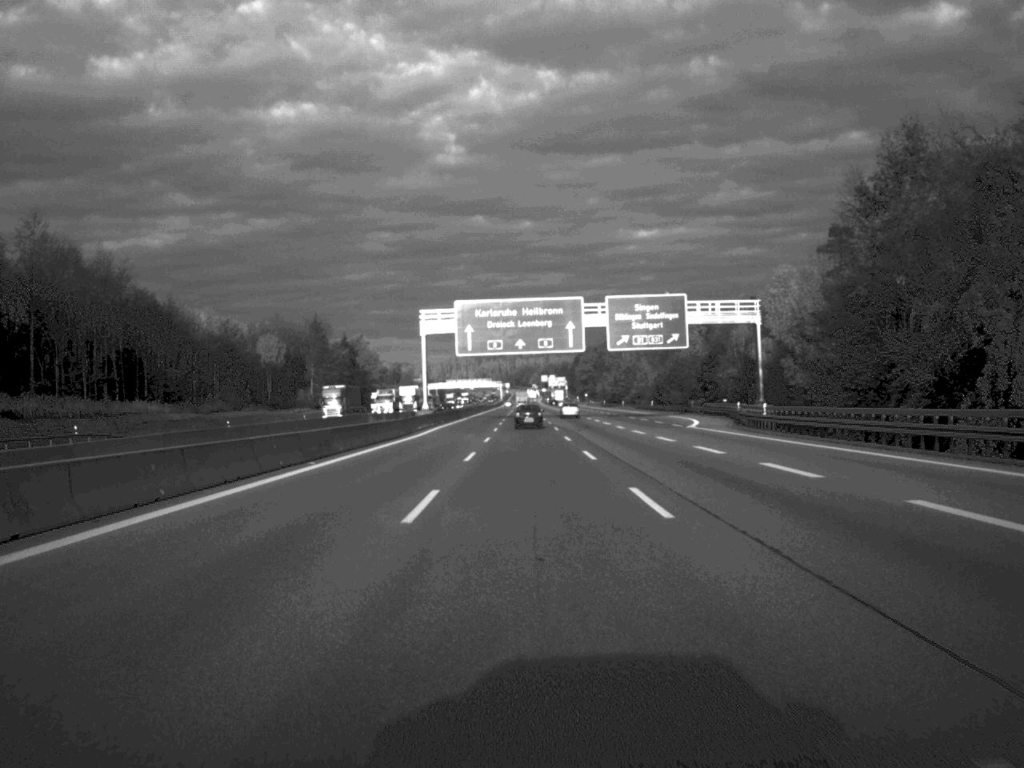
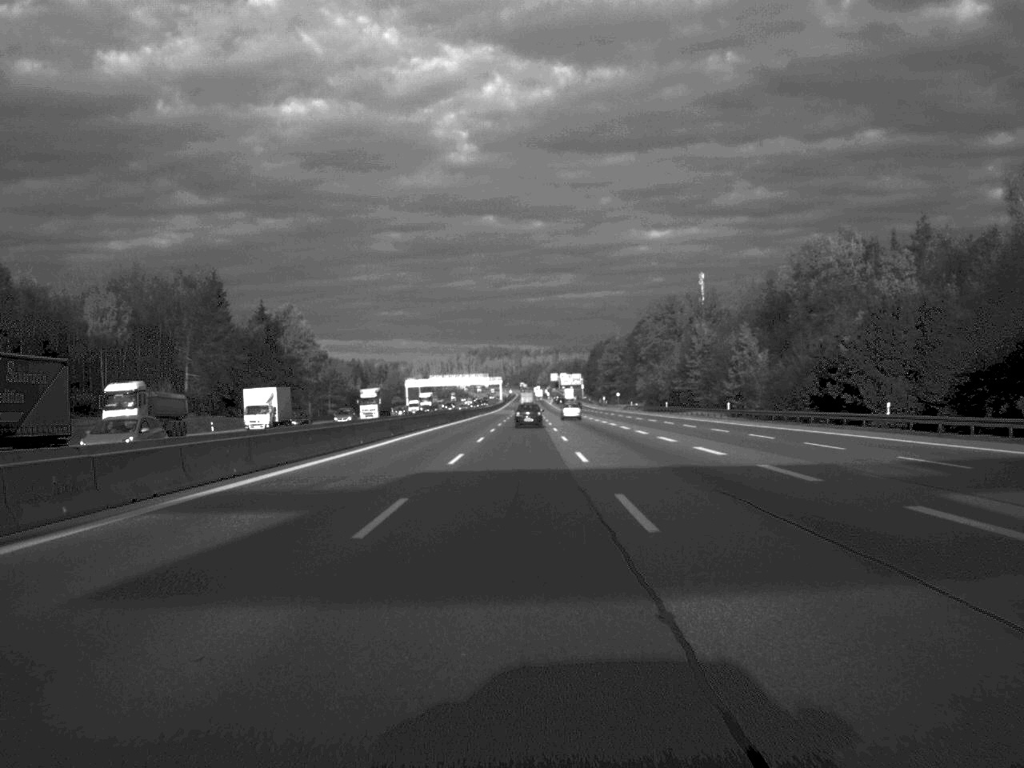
(-0.1, +108.8) m; 0°
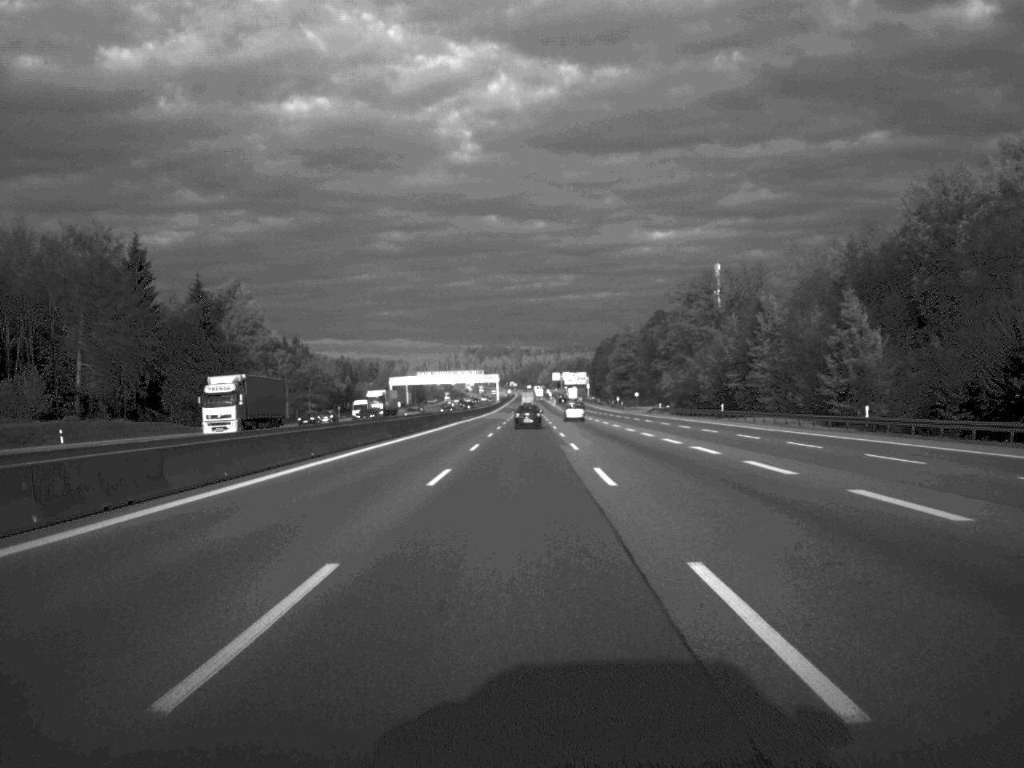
(-0.1, +43.5) m; 0°
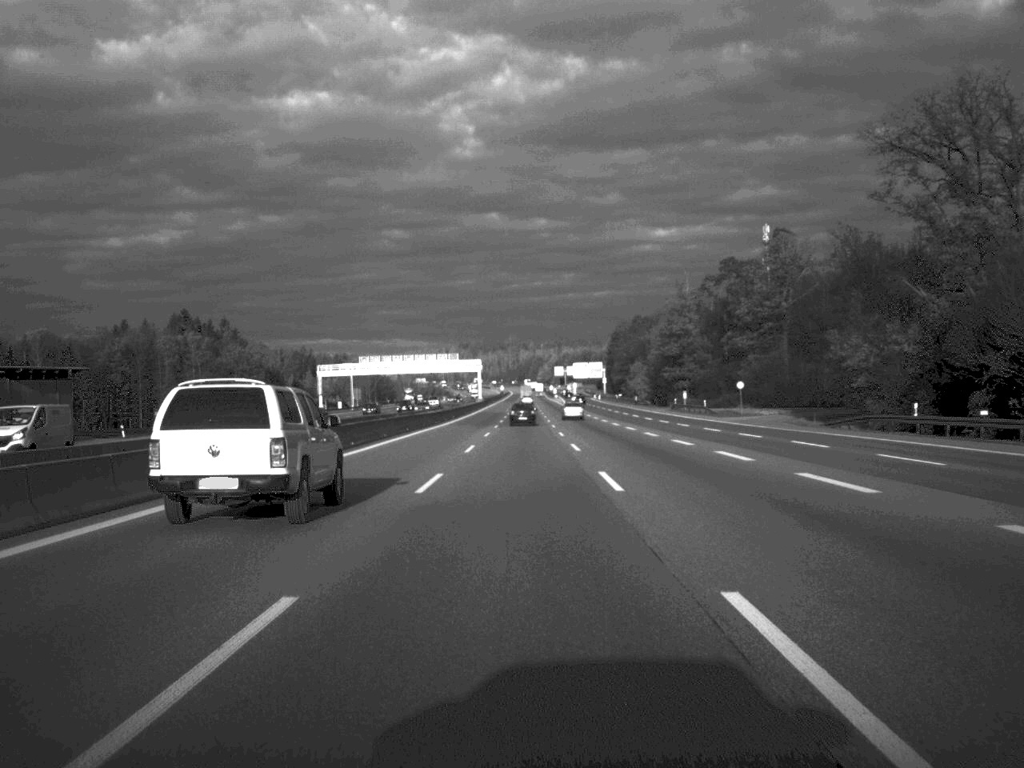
(+0.1, +108.8) m; 0°
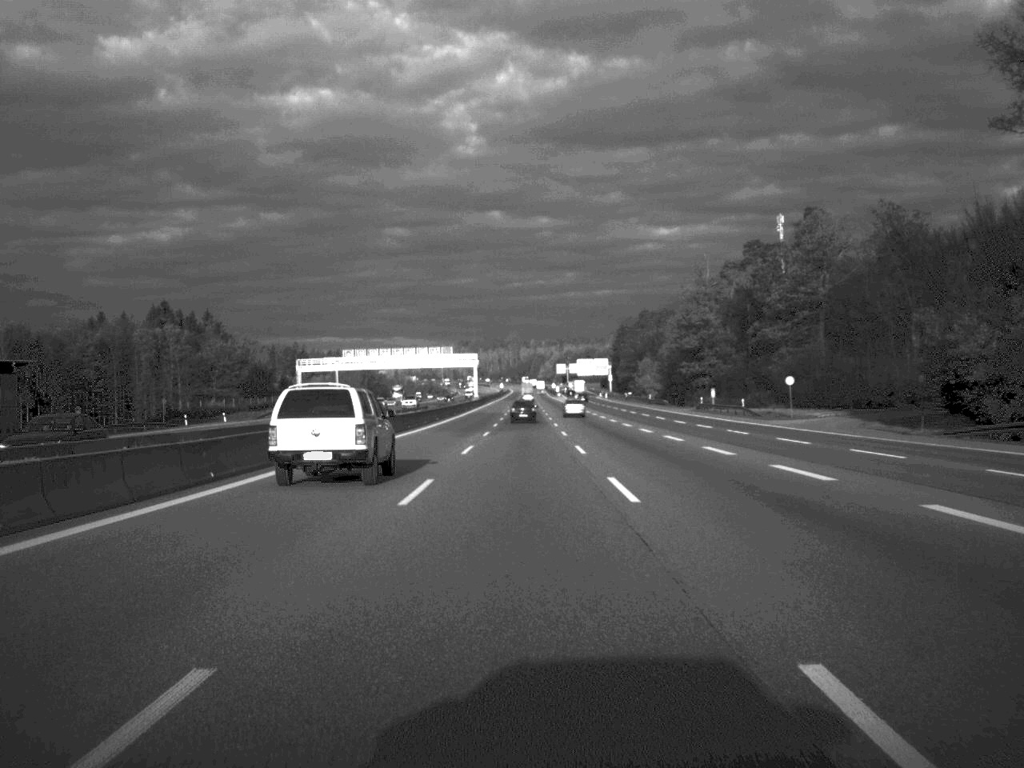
(0.0, +20.8) m; 0°
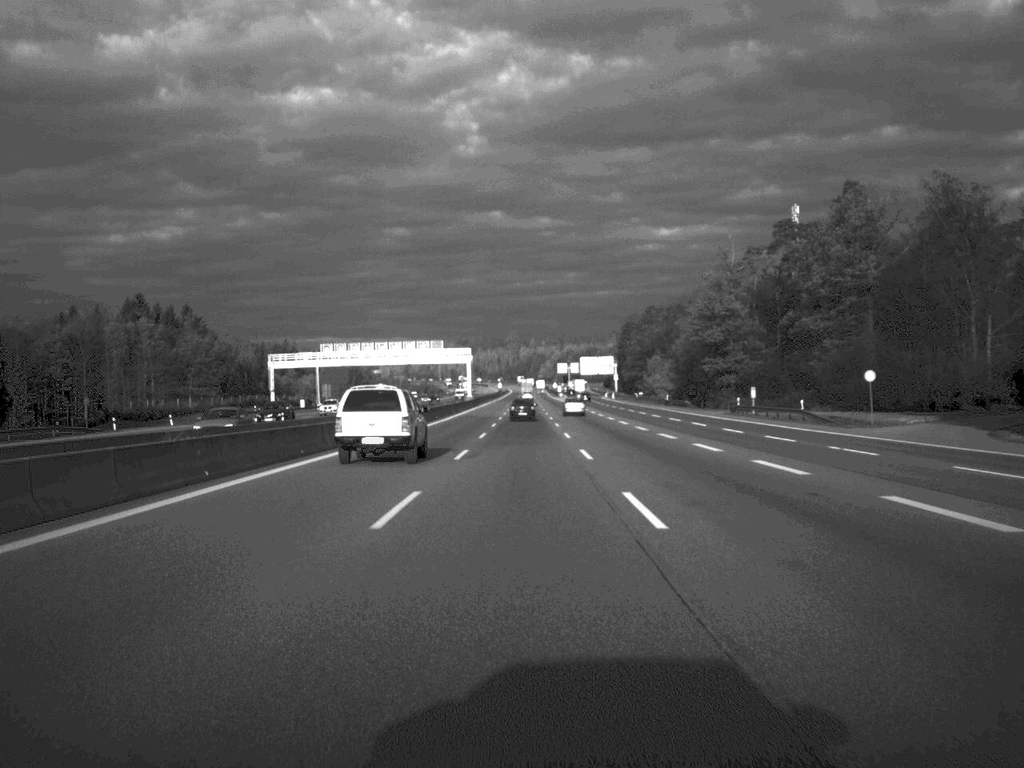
(0.0, +20.8) m; 0°
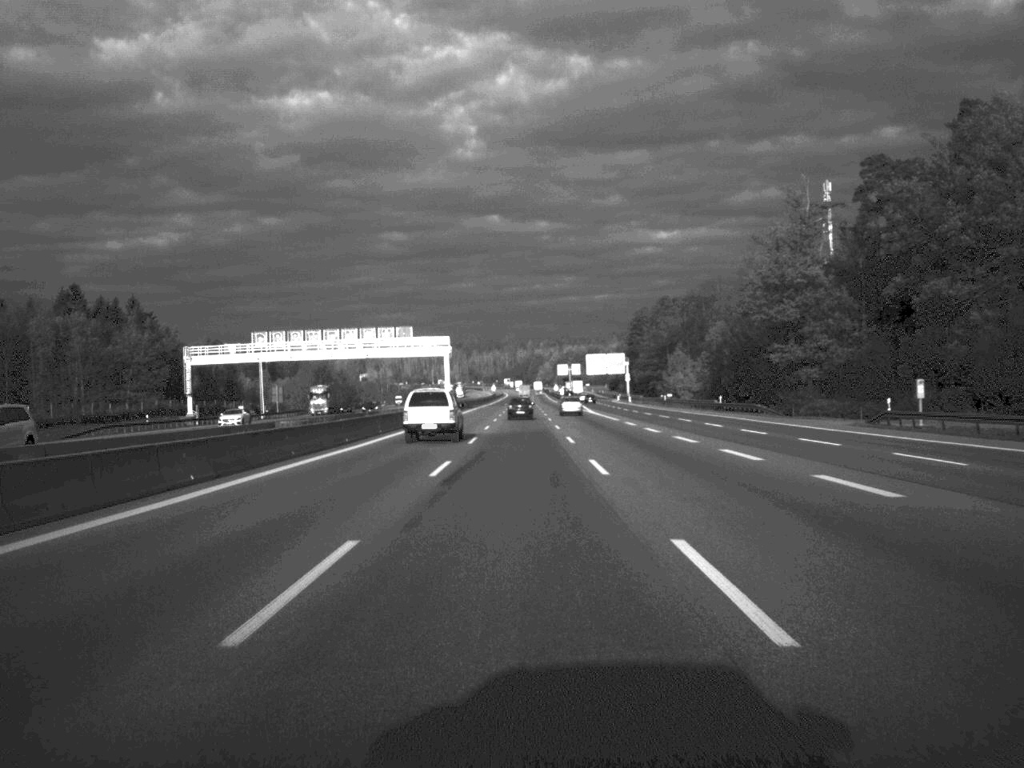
(0.0, +43.5) m; 0°
